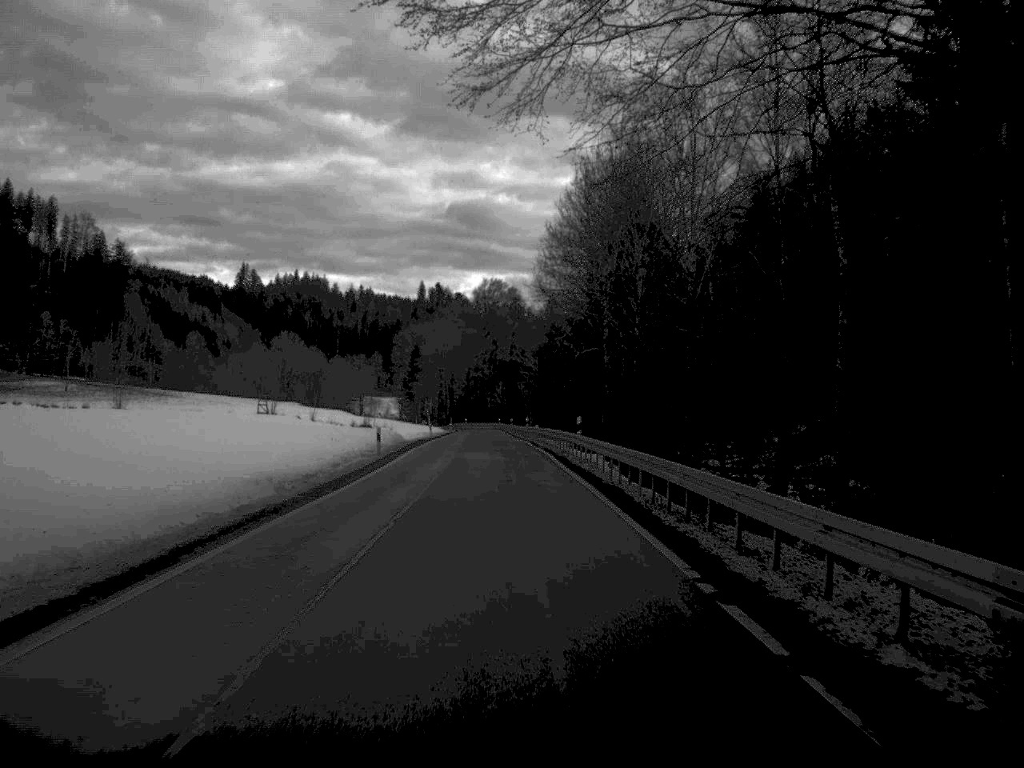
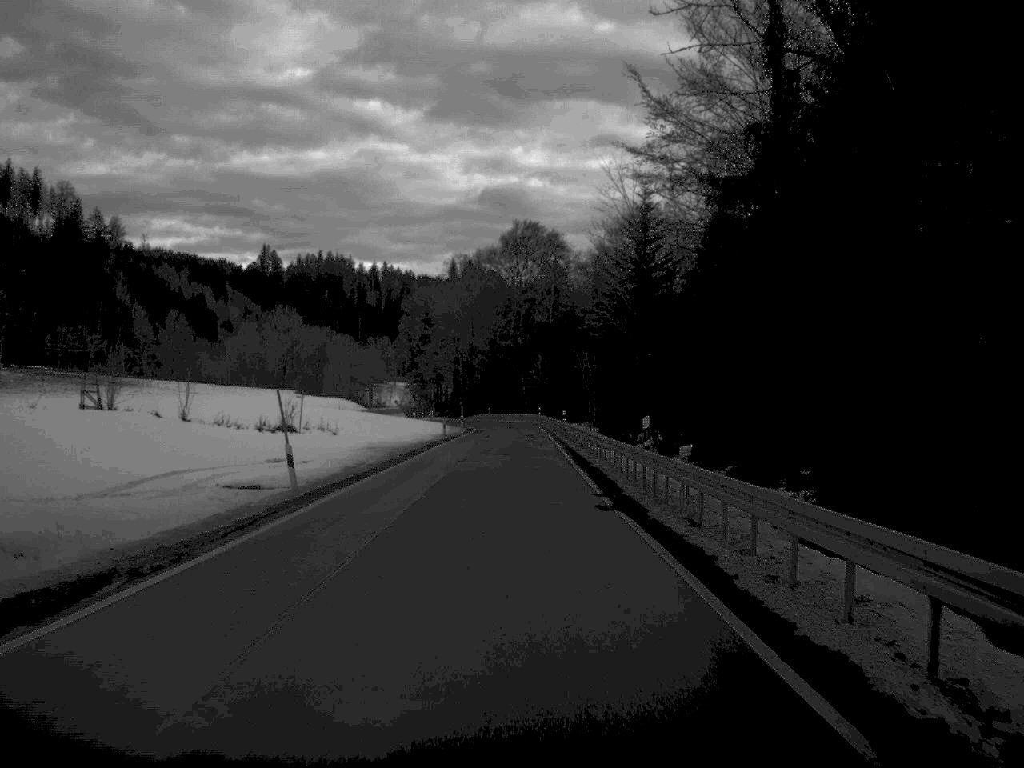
(-1.4, +66.6) m; -2°
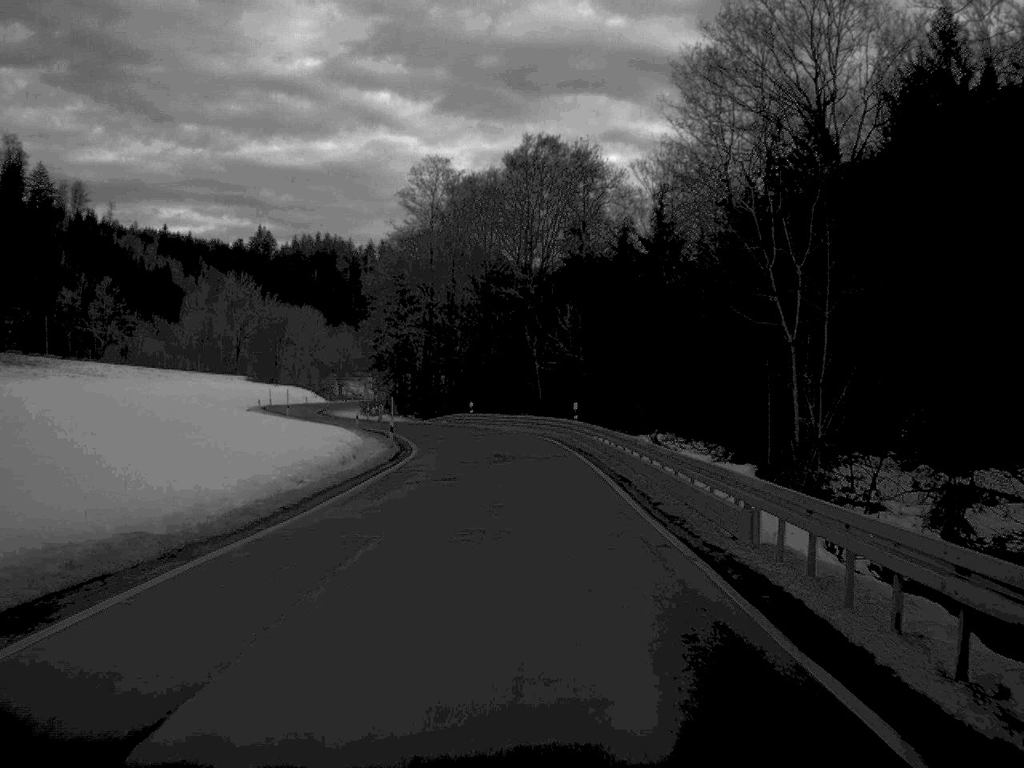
(-0.4, +64.0) m; 0°
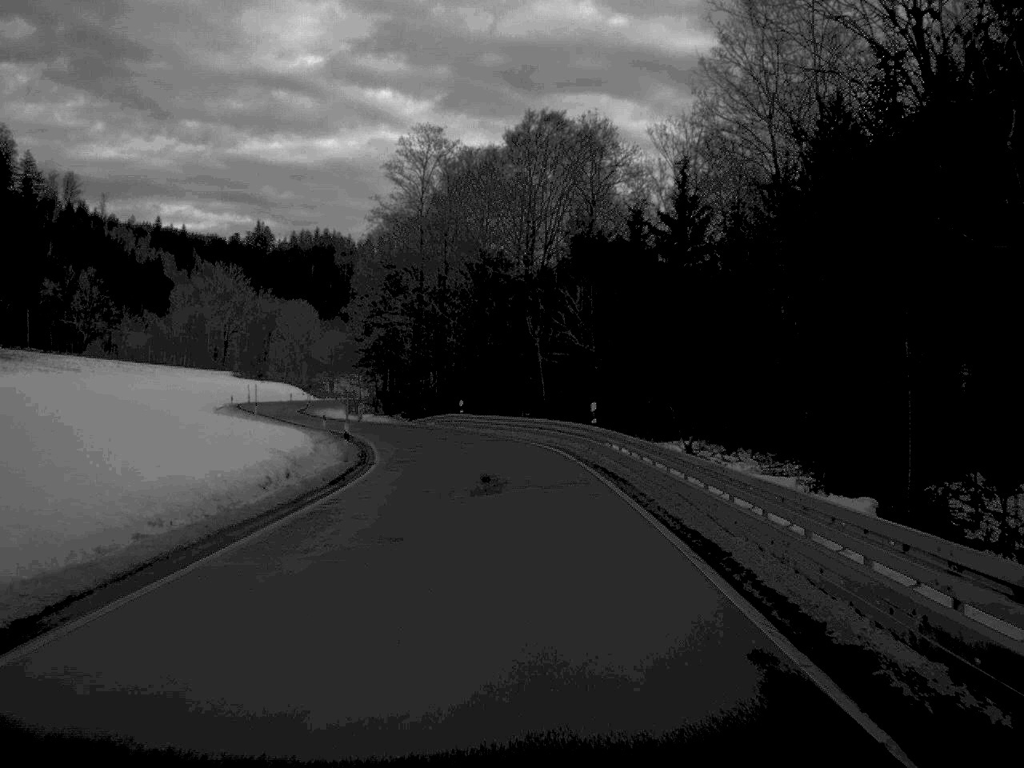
(0.0, +11.9) m; 0°
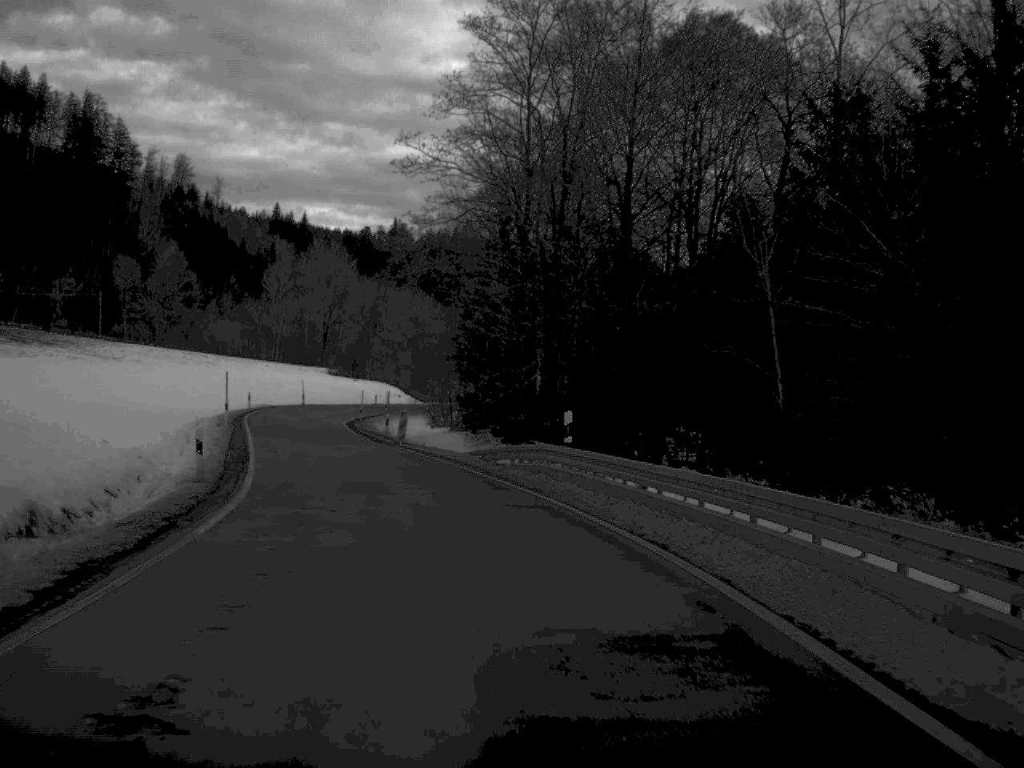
(-1.3, +37.9) m; -7°
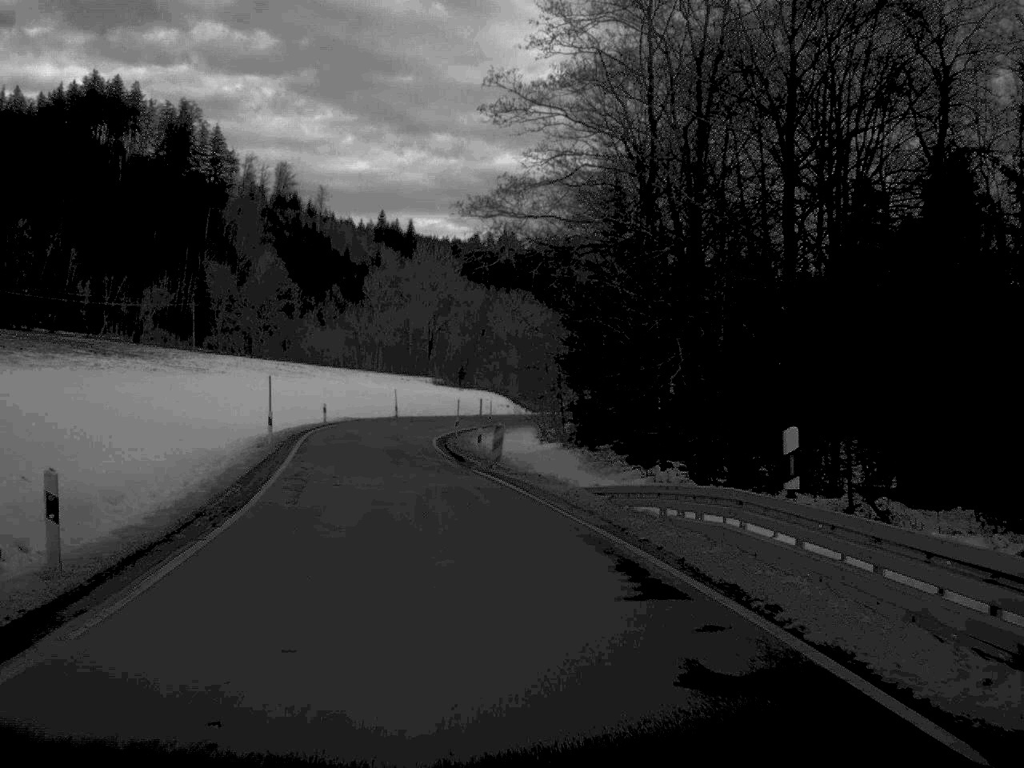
(-0.5, +11.5) m; -5°
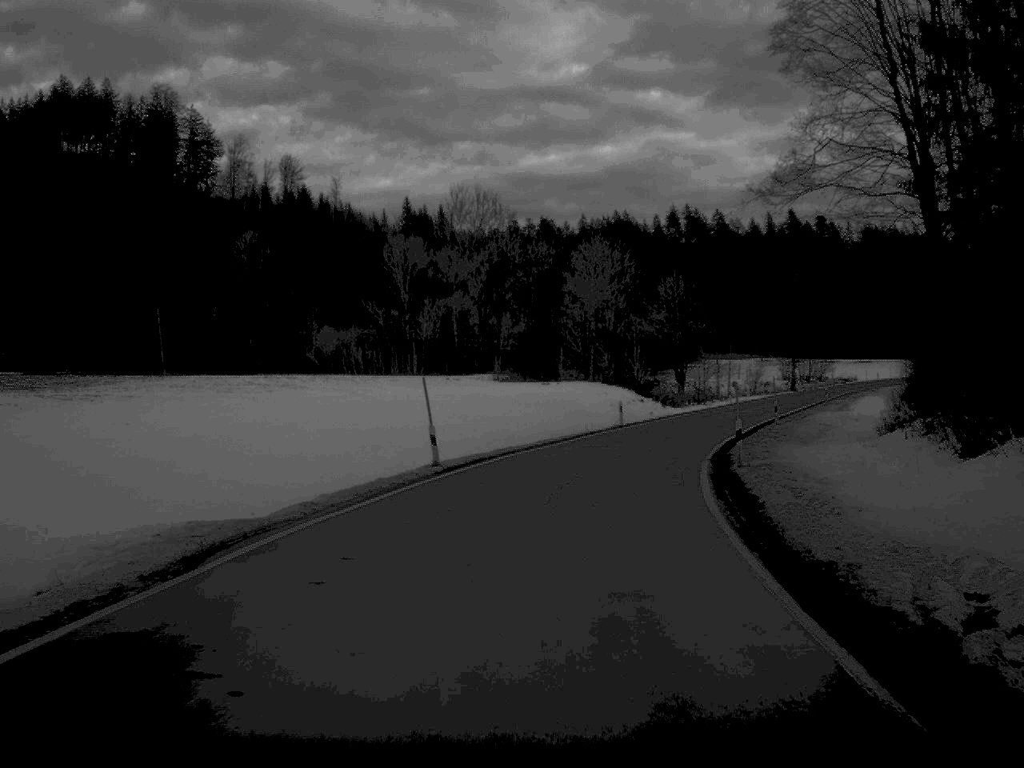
(-5.5, +61.1) m; -1°
